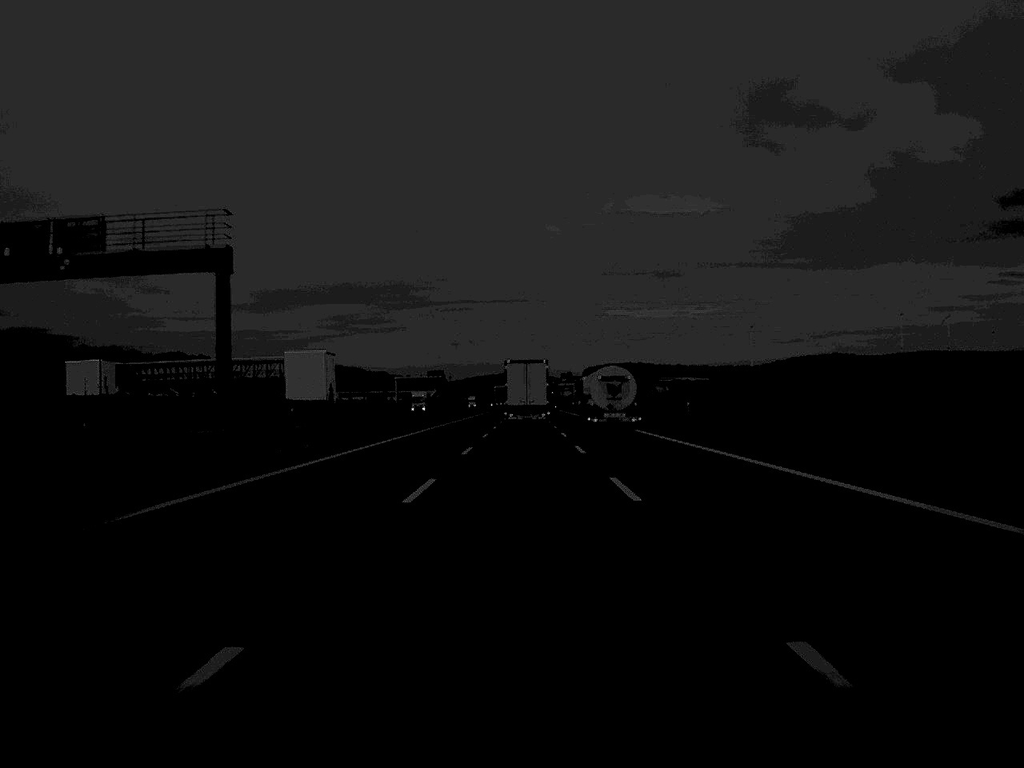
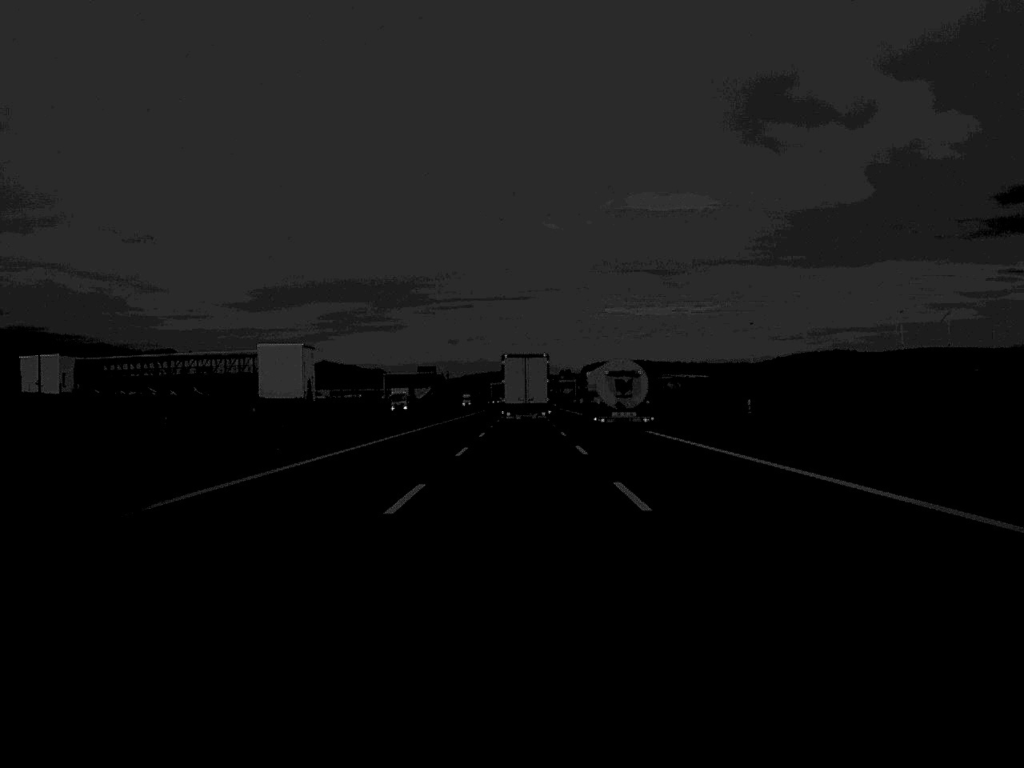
(0.0, +19.8) m; 0°
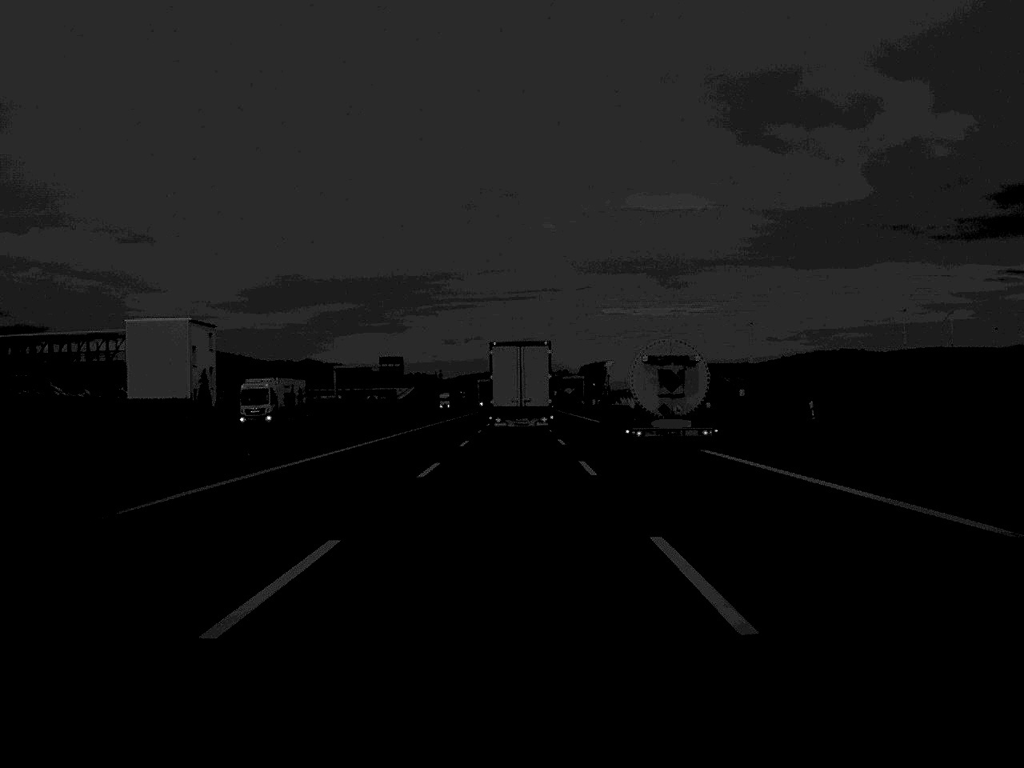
(+0.1, +62.0) m; 0°
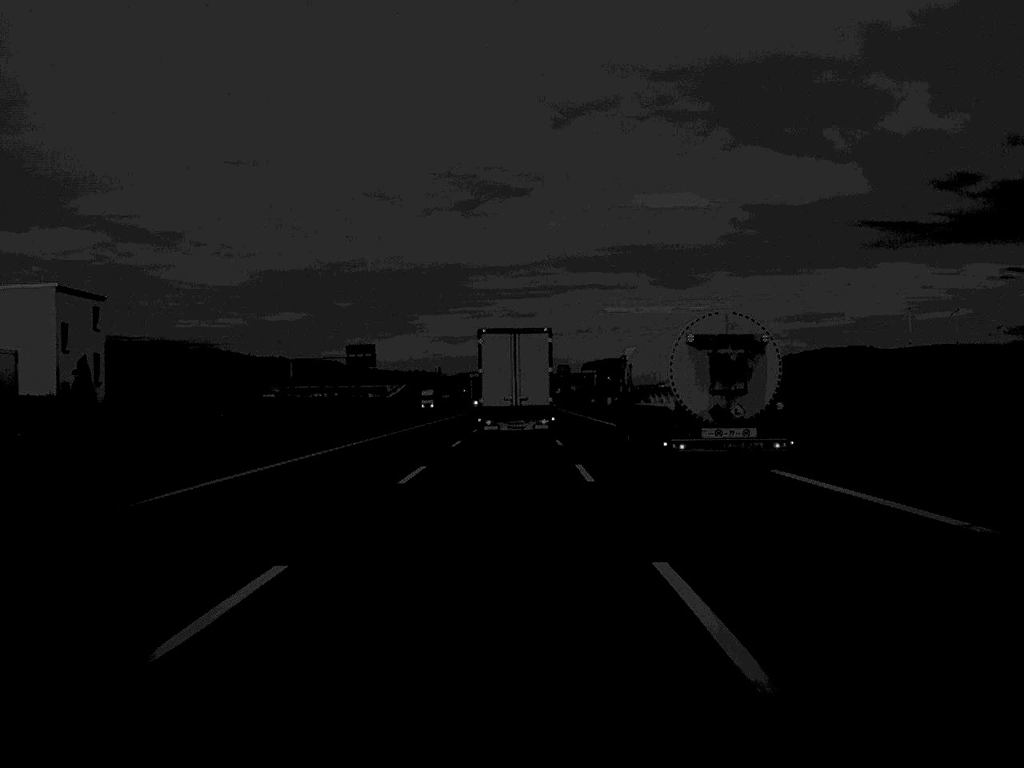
(0.0, +37.4) m; 0°
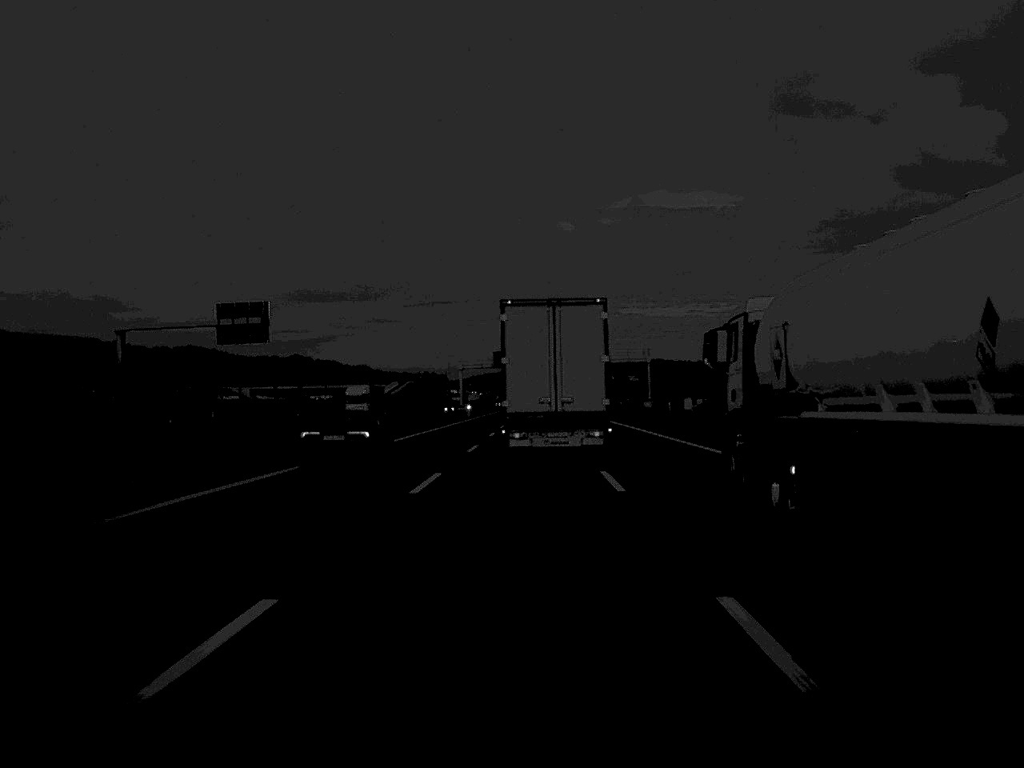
(-0.4, +72.7) m; -1°
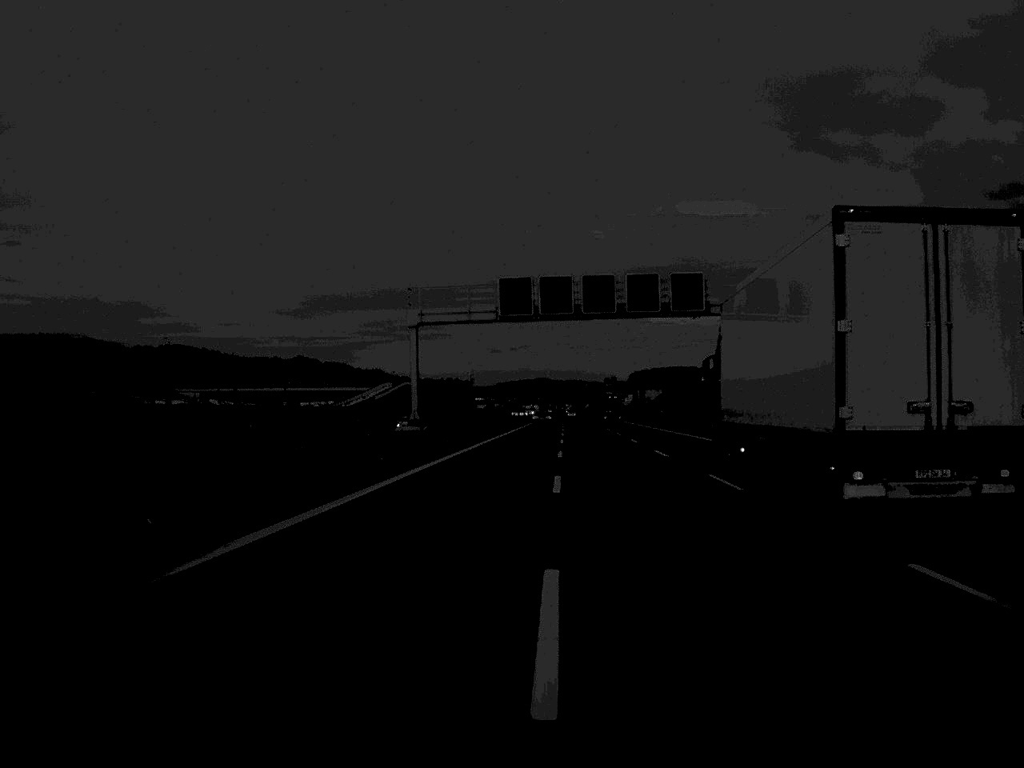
(-1.3, +86.6) m; -1°
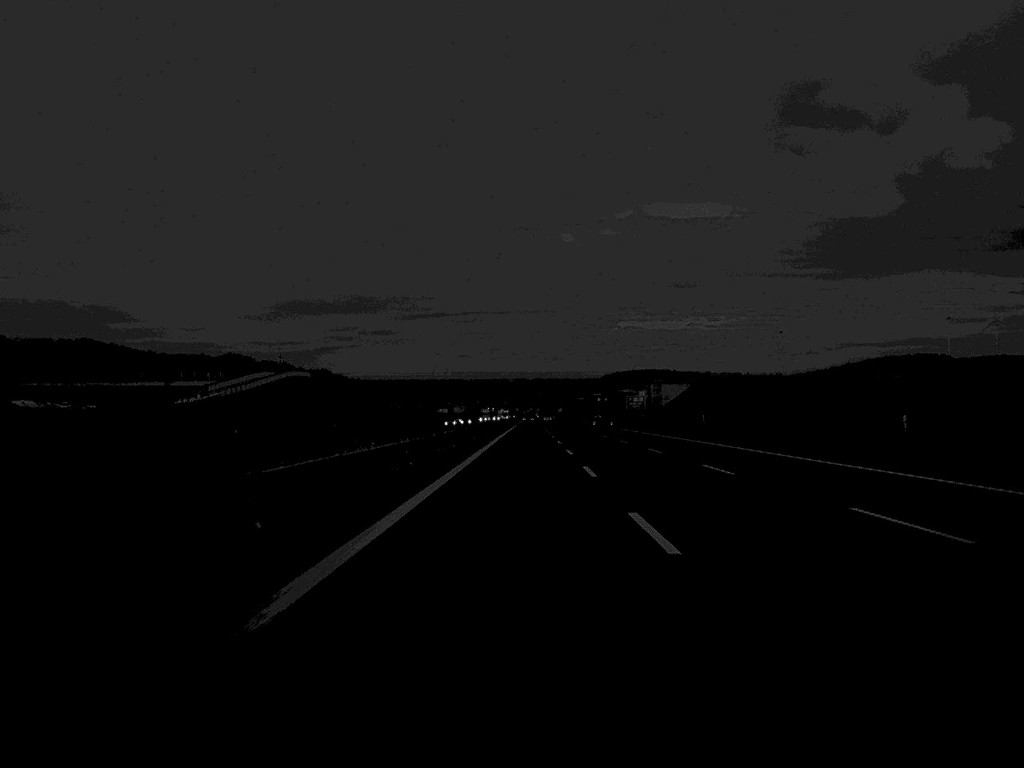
(+1.3, +99.3) m; +2°
